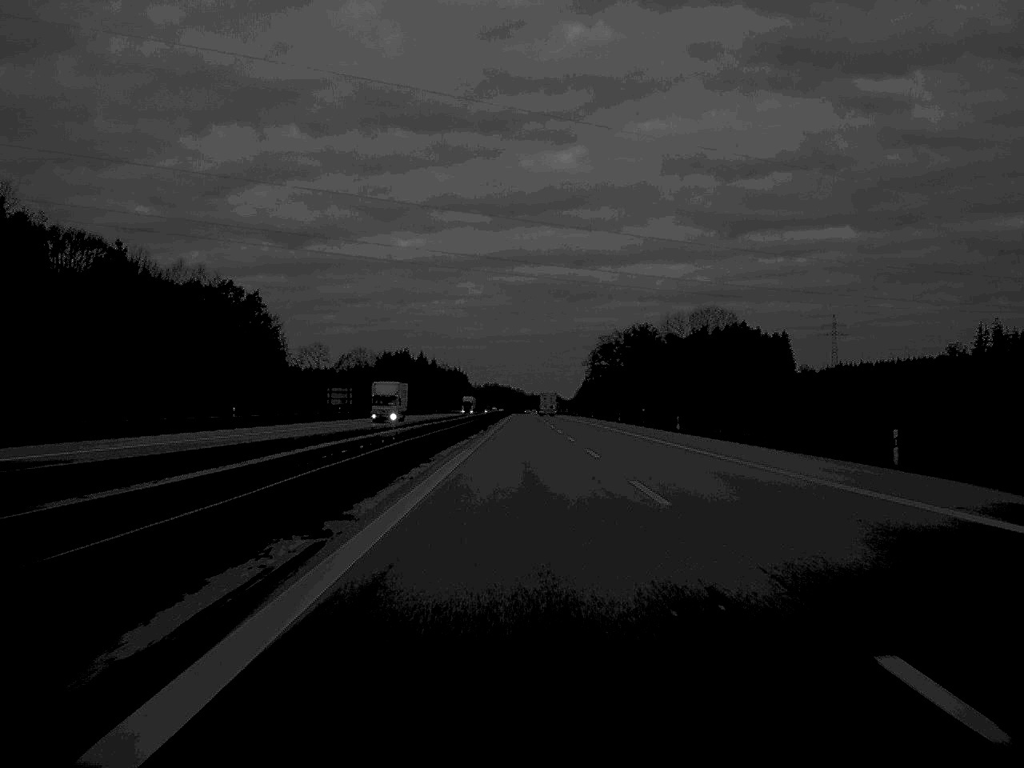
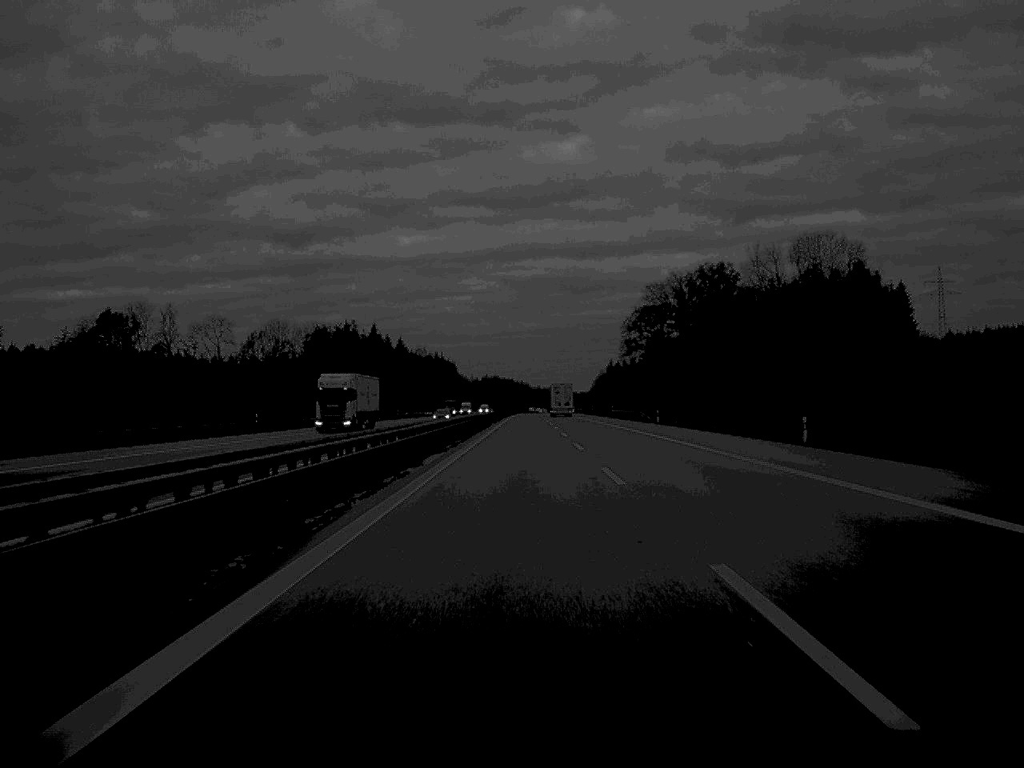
(-0.1, +140.1) m; 0°
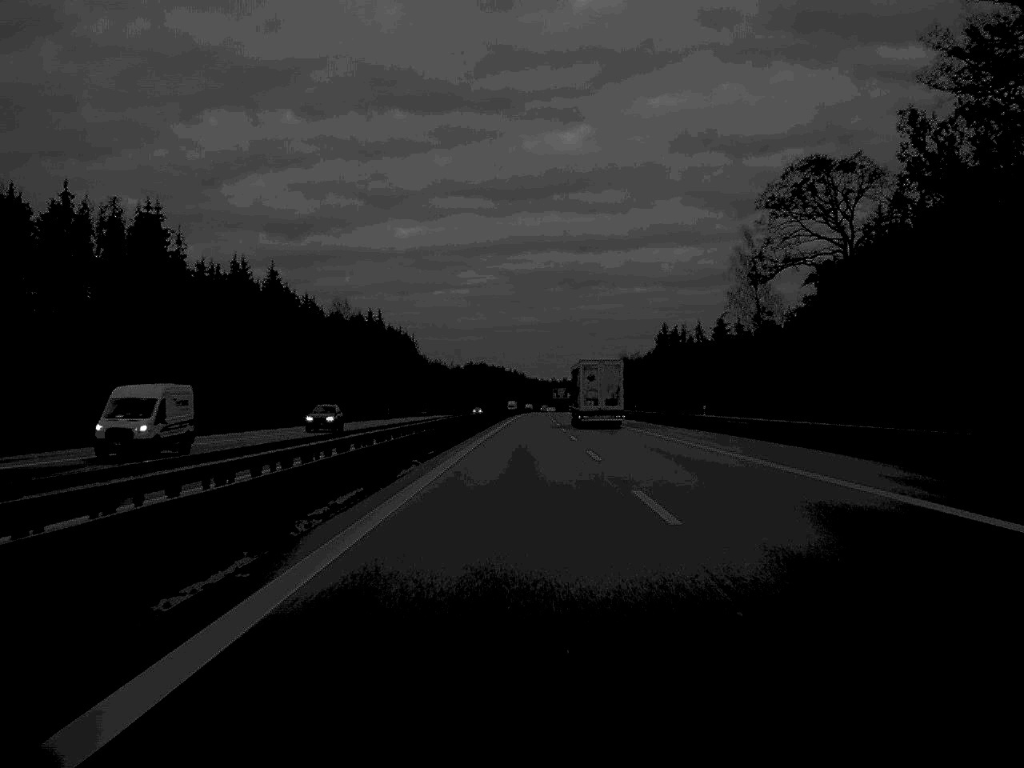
(+0.1, +169.1) m; 0°
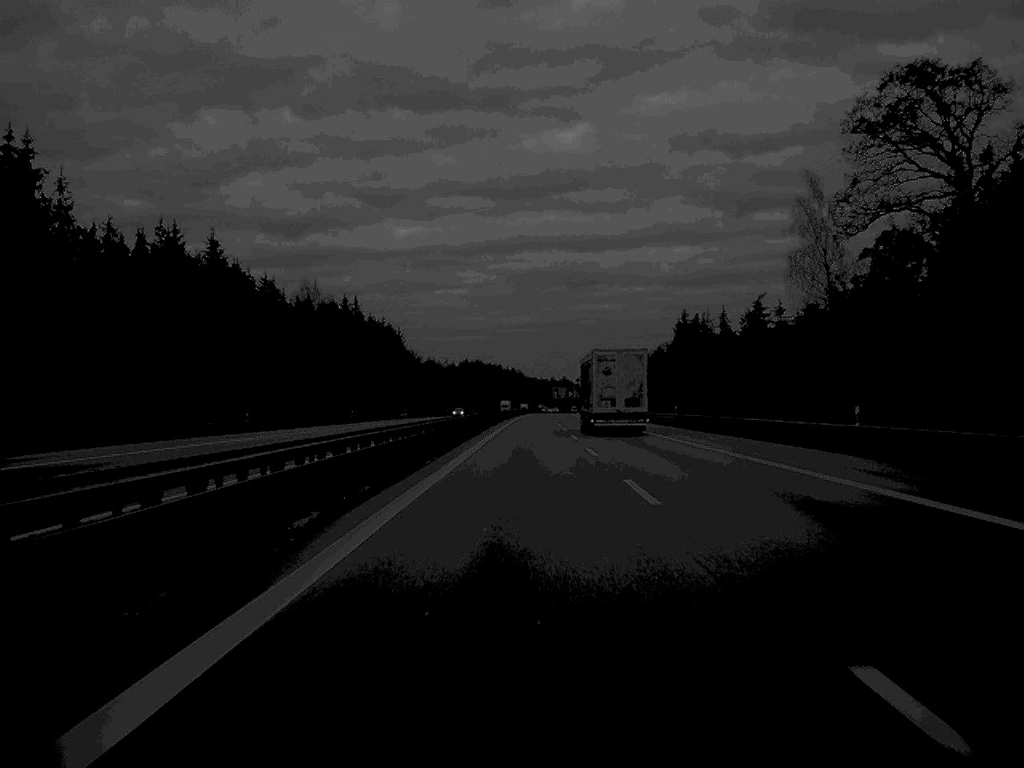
(0.0, +31.8) m; 0°
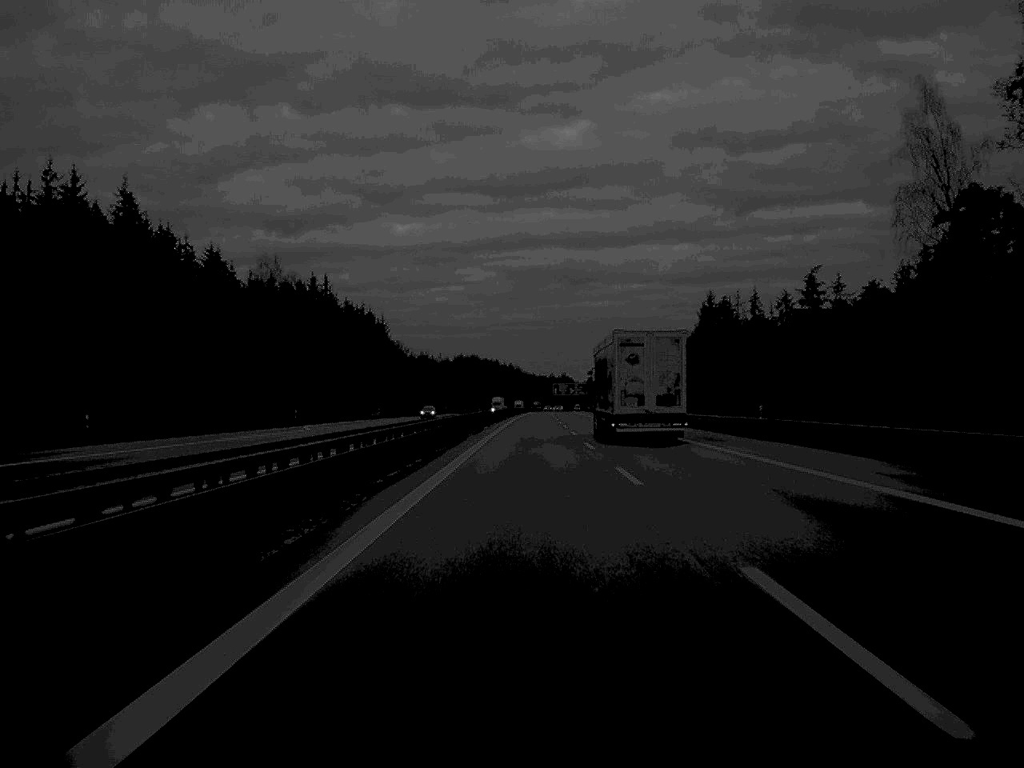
(0.0, +31.7) m; 0°
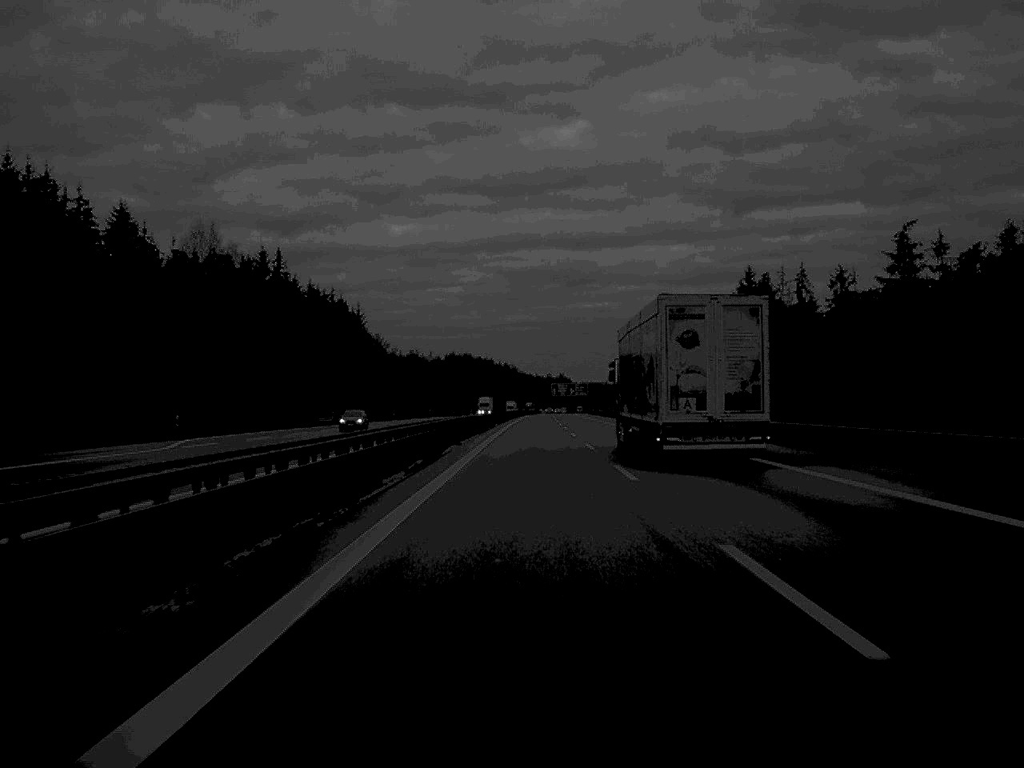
(+0.1, +34.7) m; 0°
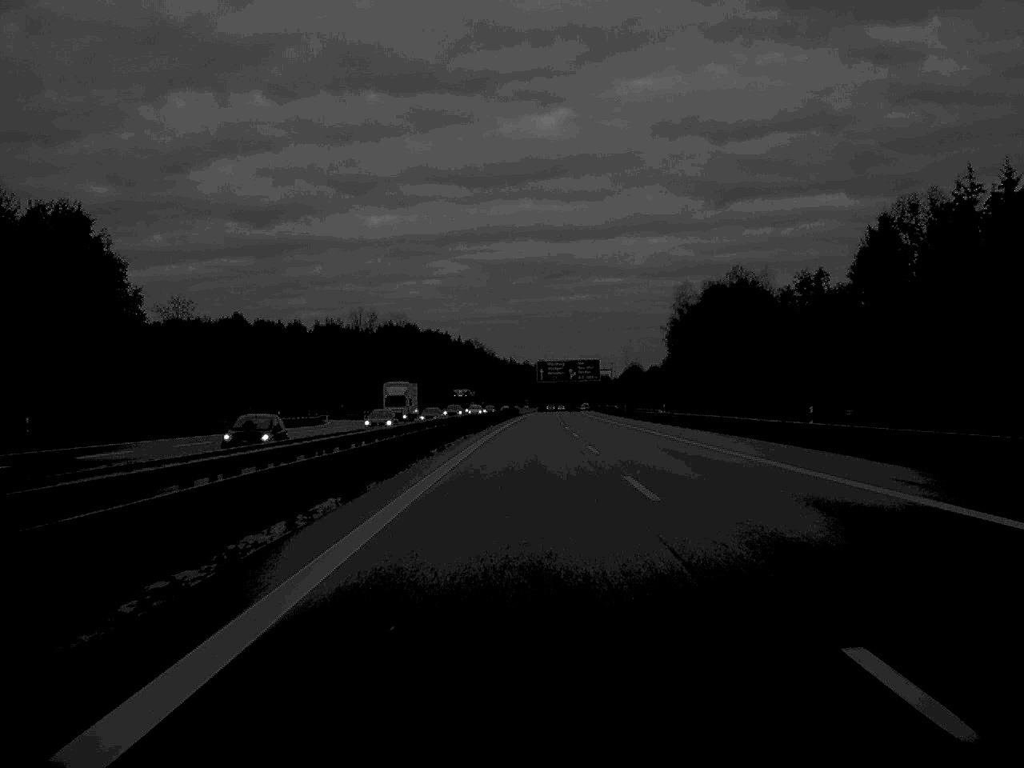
(+1.5, +166.2) m; +1°
